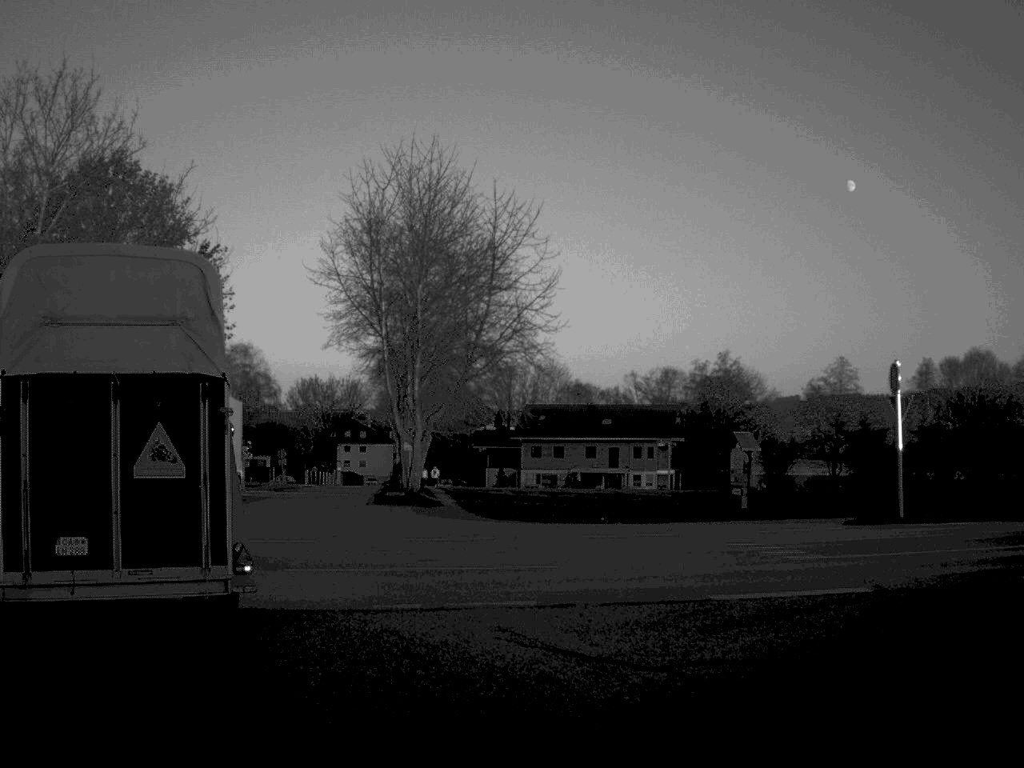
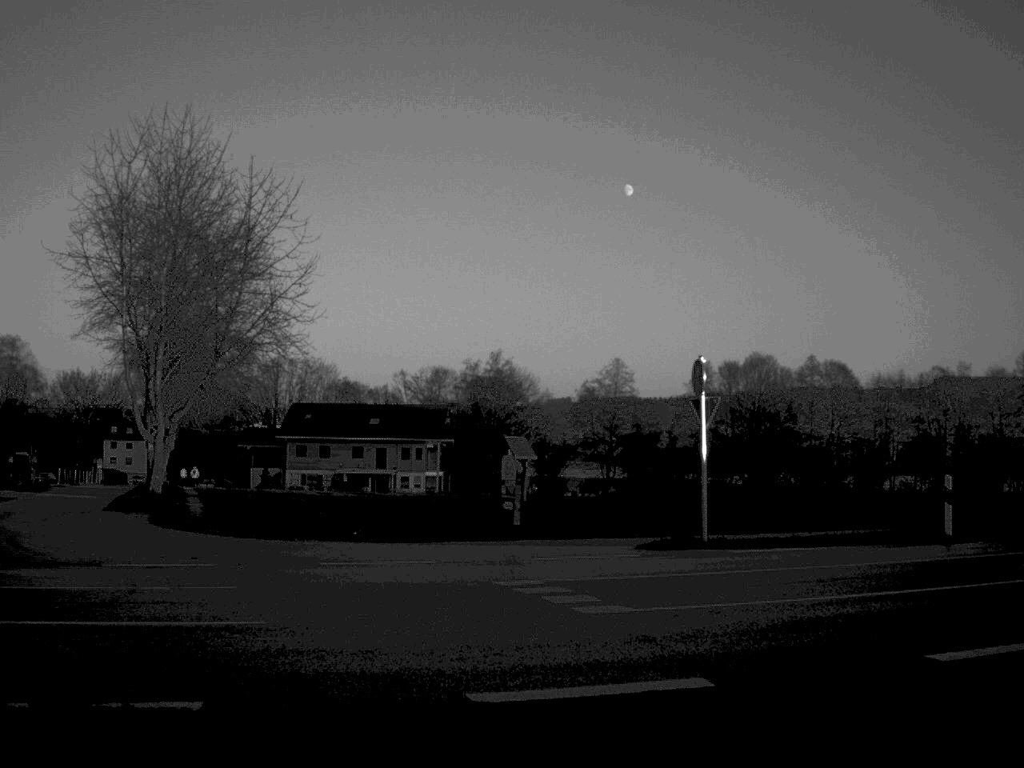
(+0.3, +3.8) m; +10°
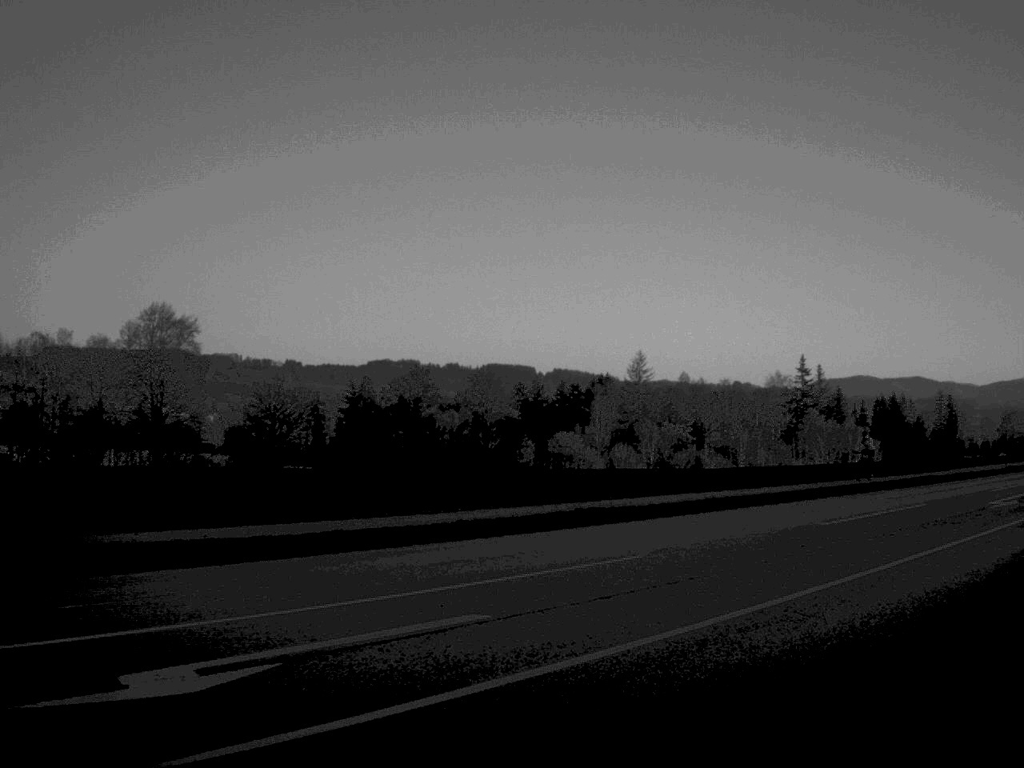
(+2.7, +7.7) m; +41°
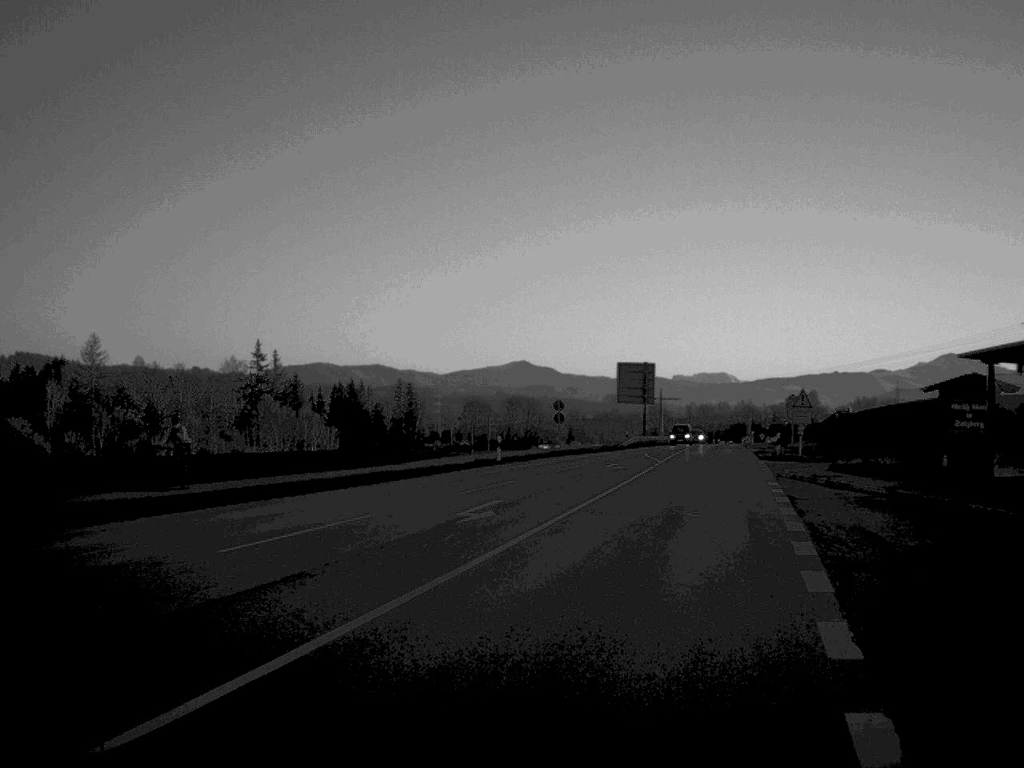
(+1.5, +6.1) m; +24°
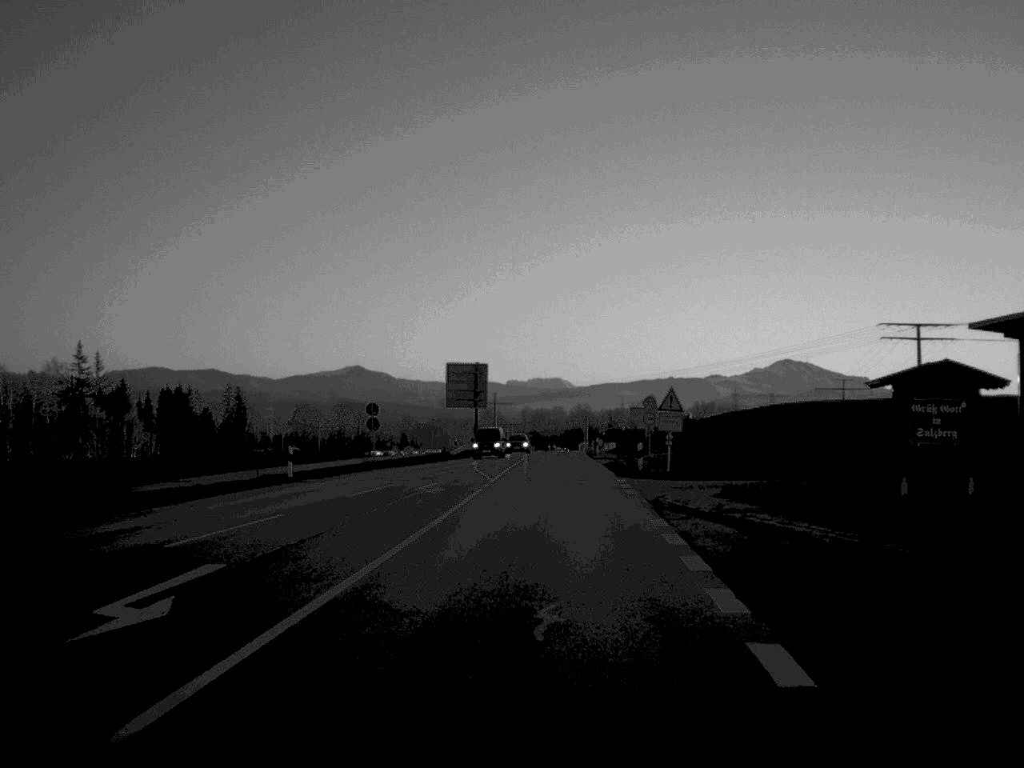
(+0.8, +9.9) m; +7°
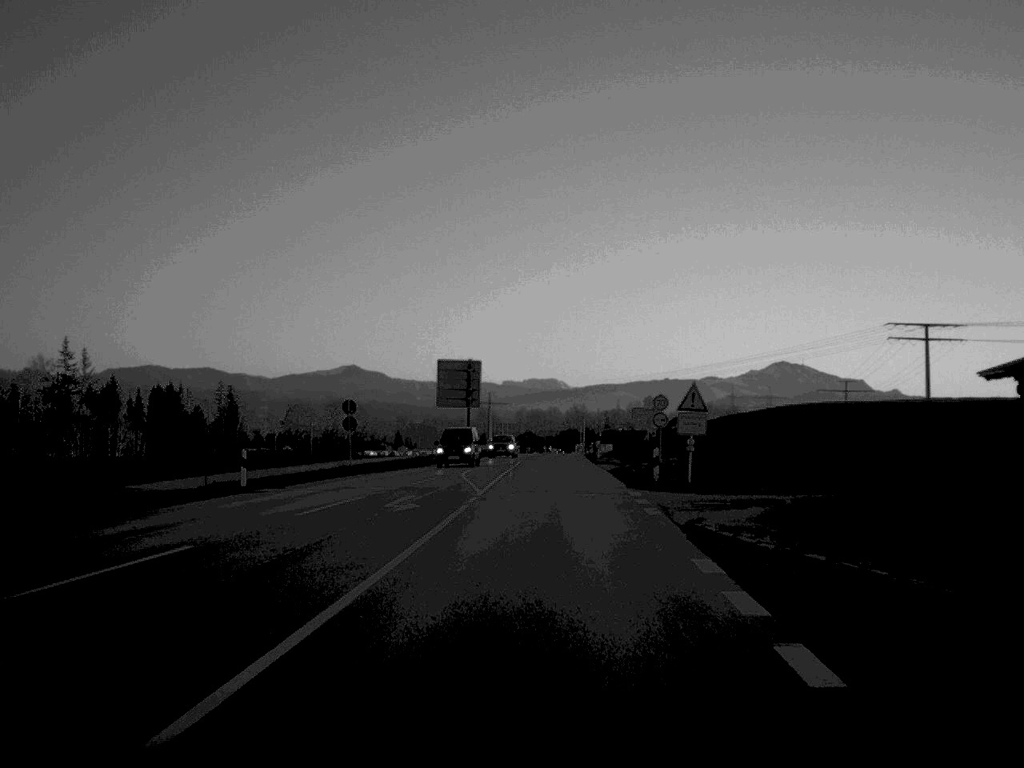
(0.0, +6.0) m; 0°
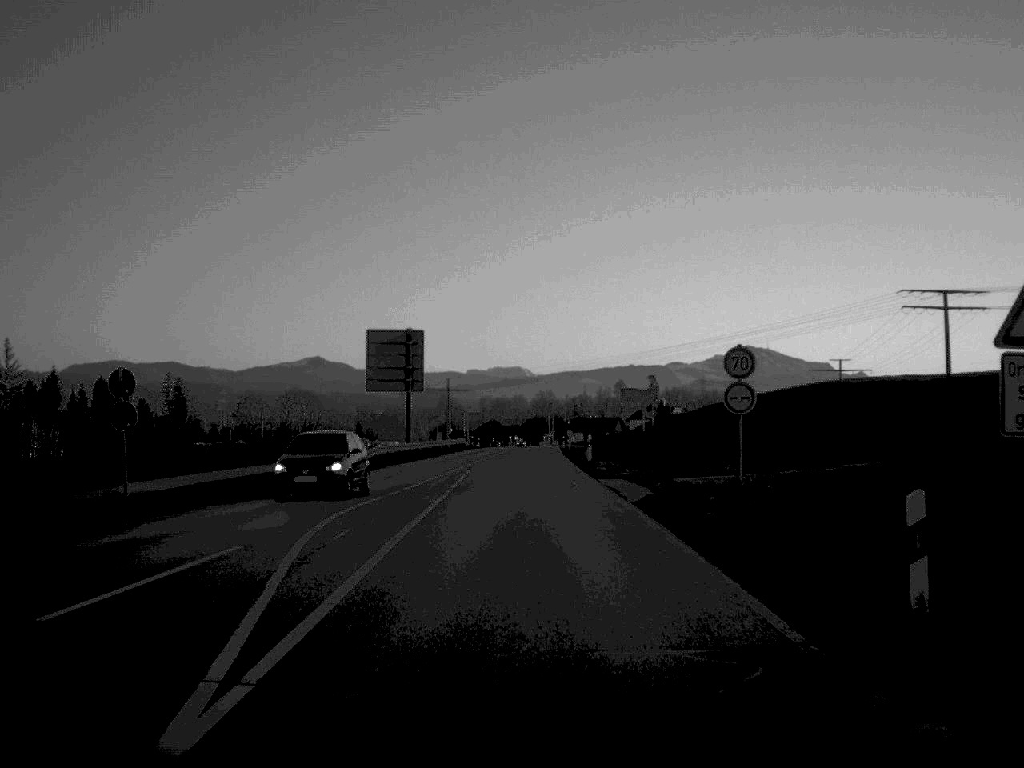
(+0.4, +24.4) m; +1°
